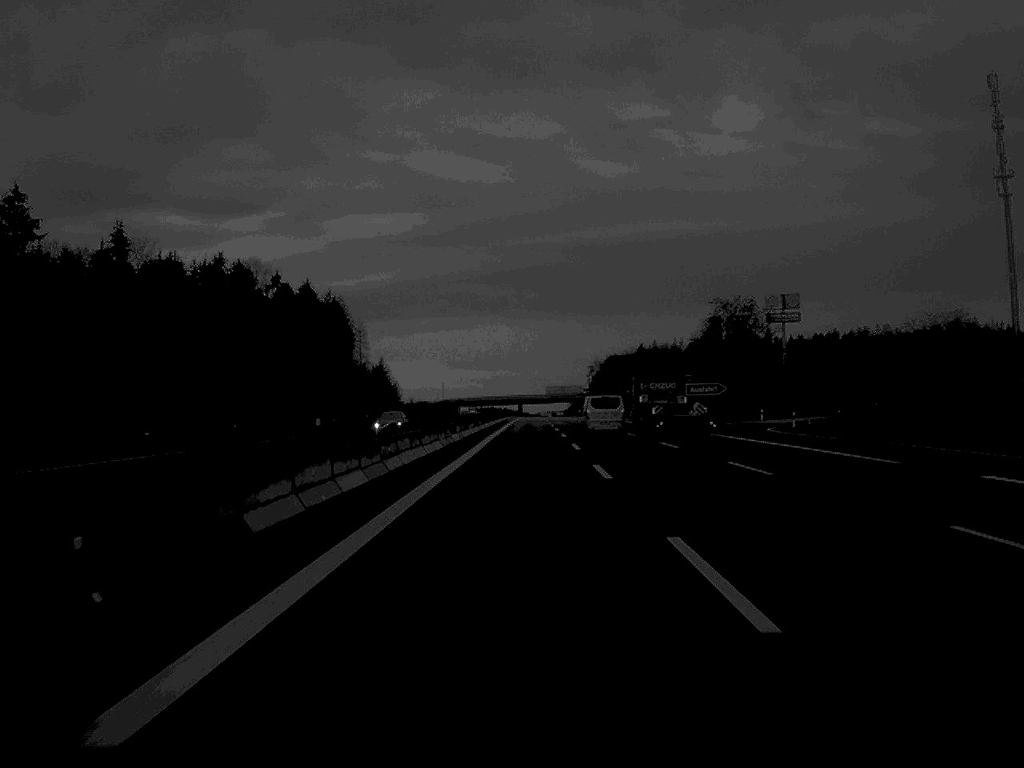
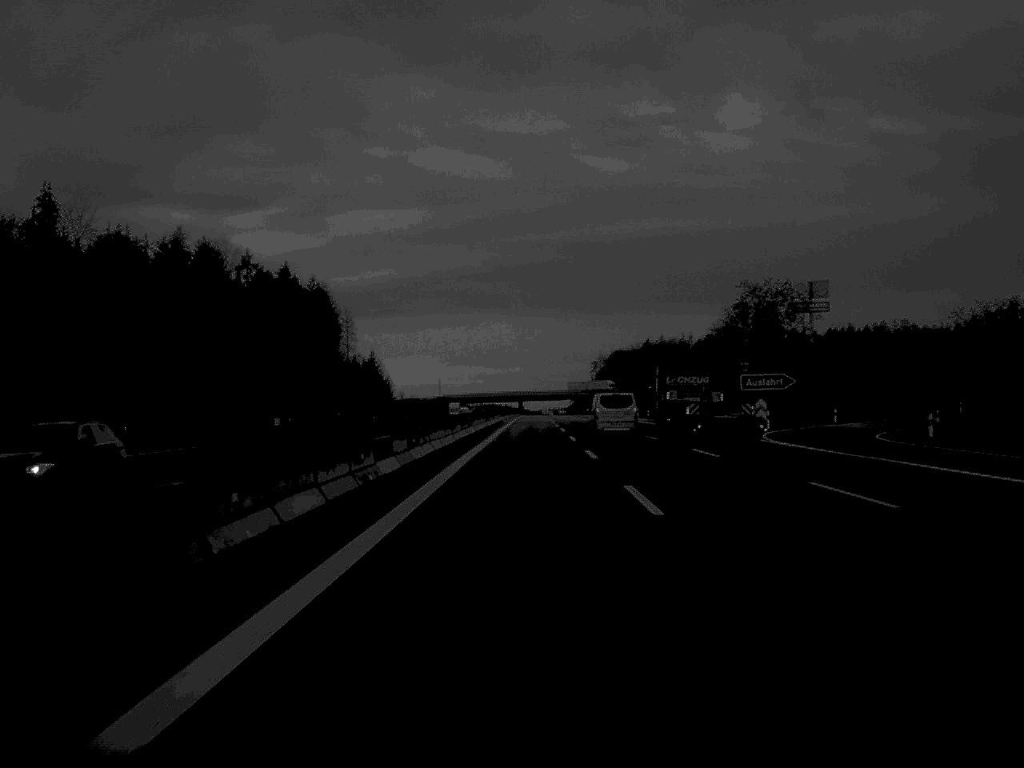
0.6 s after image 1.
(0.0, +26.9) m; 0°
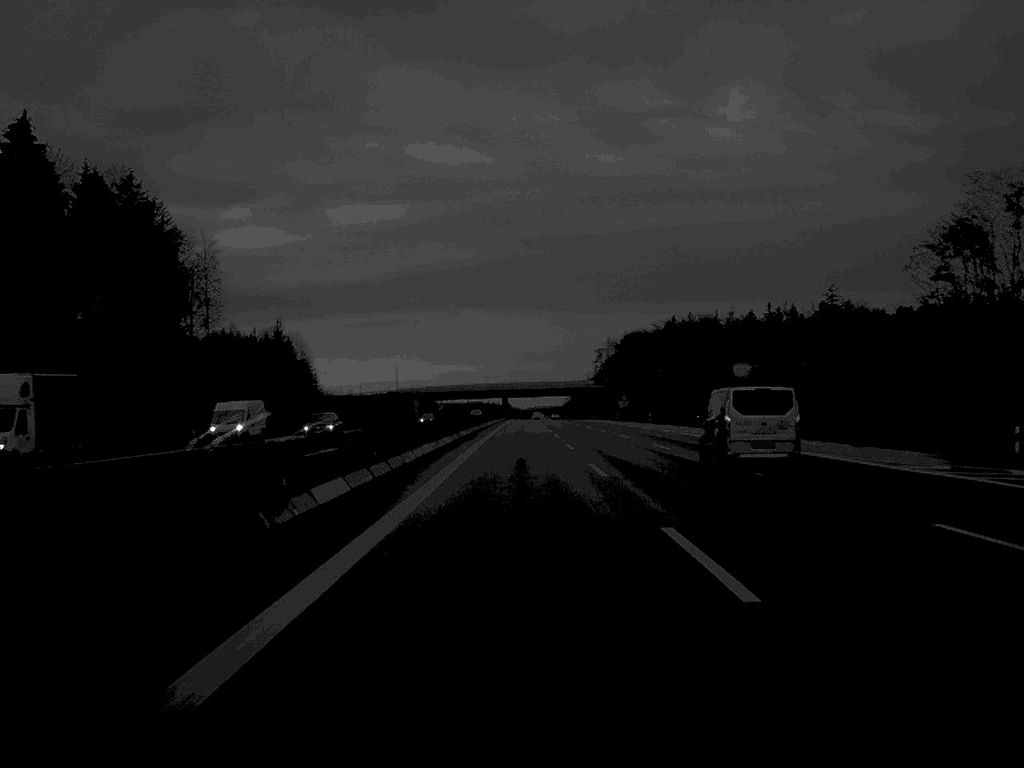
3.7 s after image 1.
(+0.6, +133.1) m; 0°
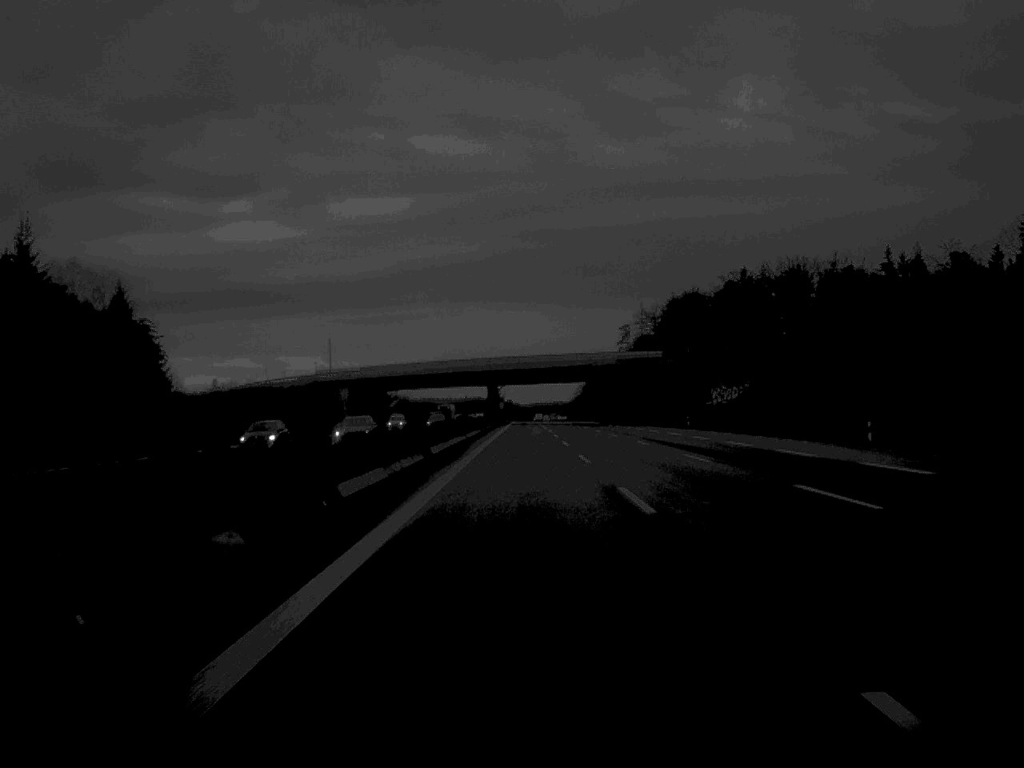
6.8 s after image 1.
(-0.4, +134.8) m; 0°
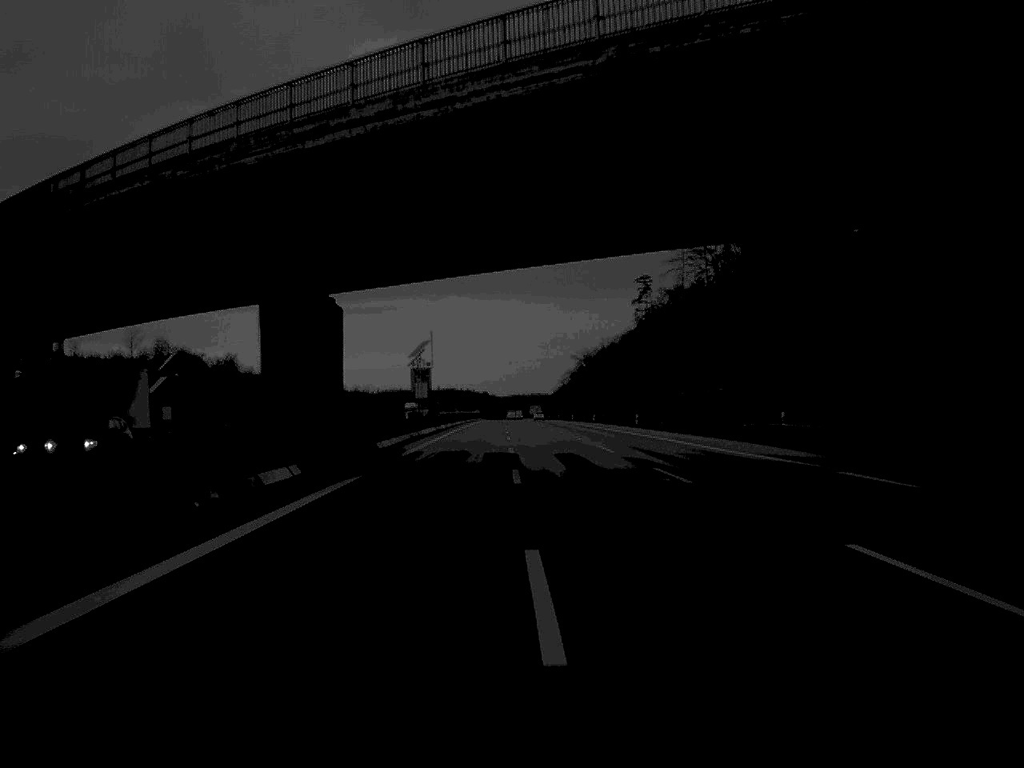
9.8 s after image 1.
(+1.4, +136.8) m; +1°
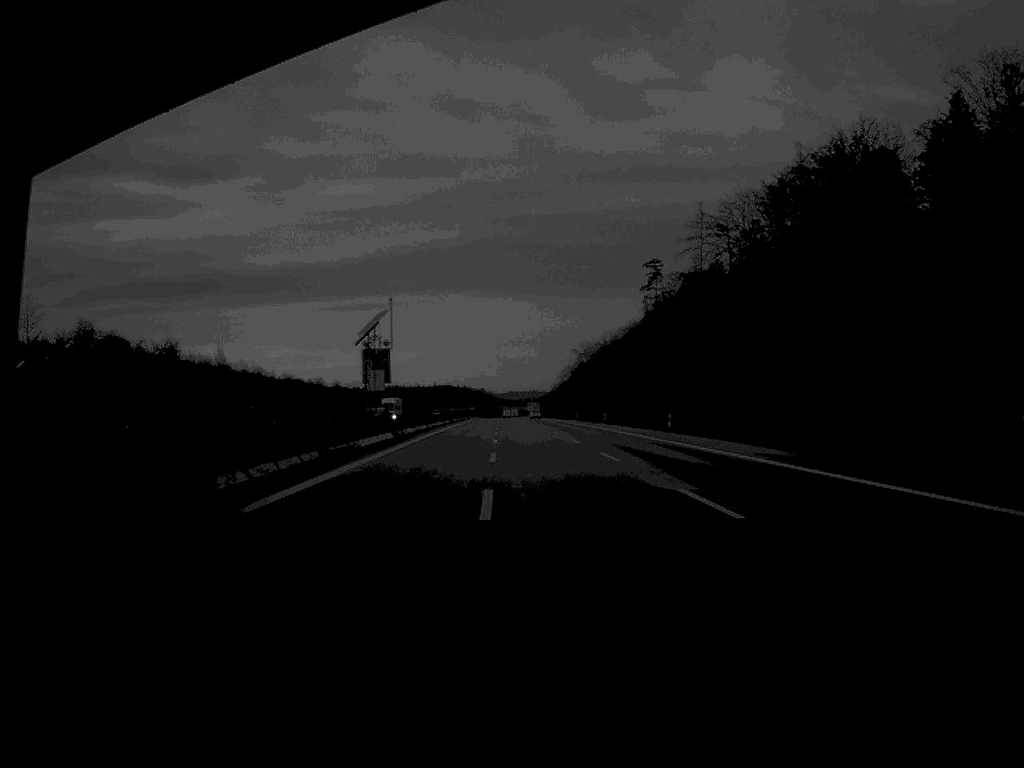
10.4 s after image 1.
(0.0, +26.5) m; 0°
